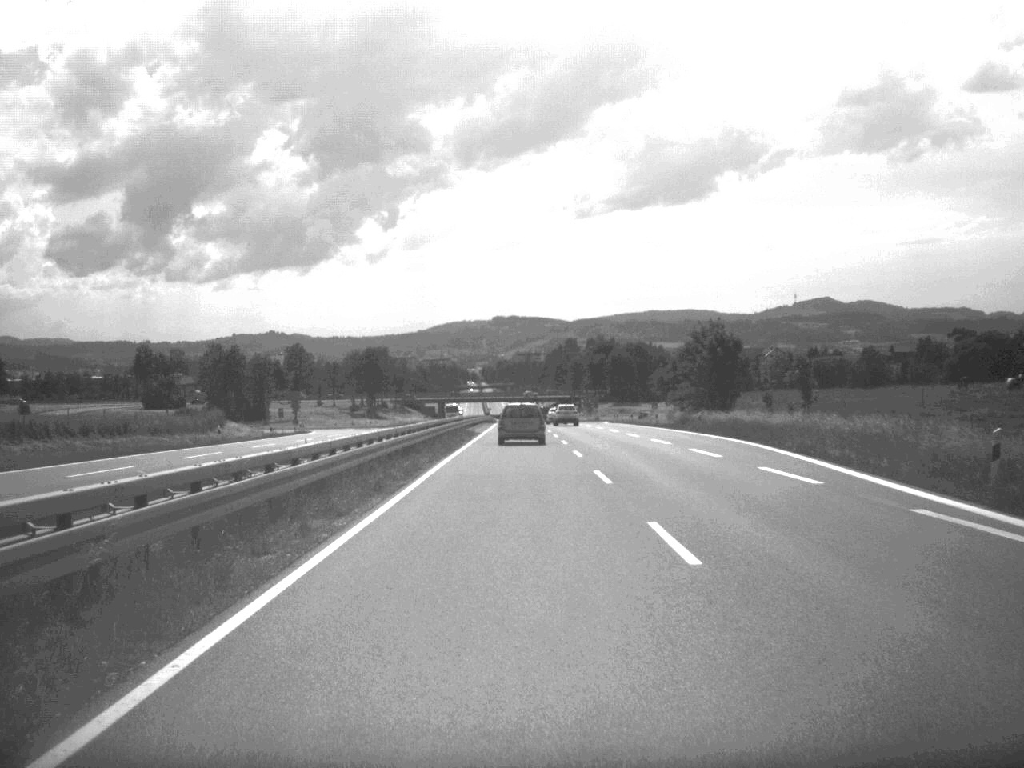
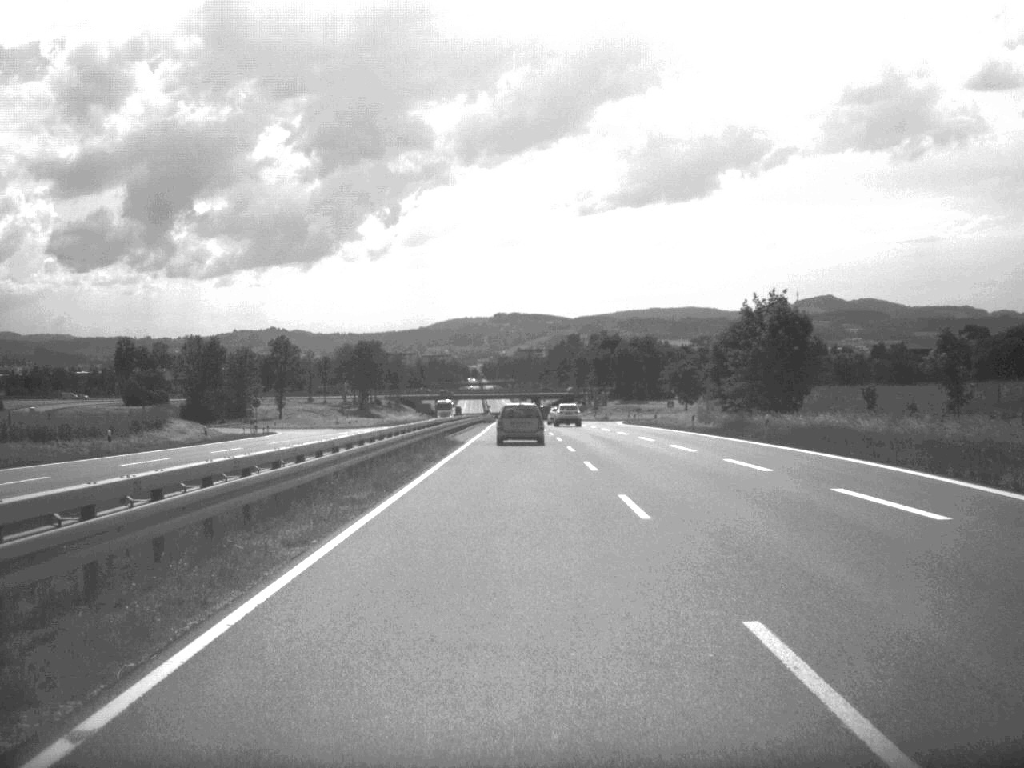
(0.0, +19.0) m; 0°
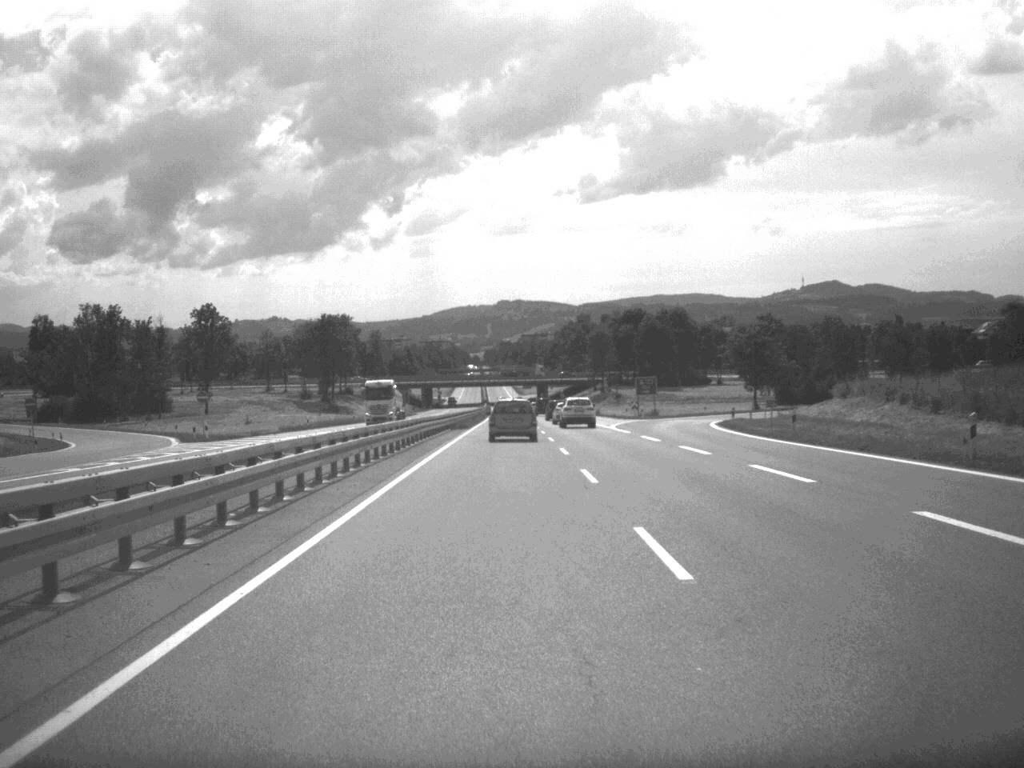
(-0.2, +64.6) m; 0°
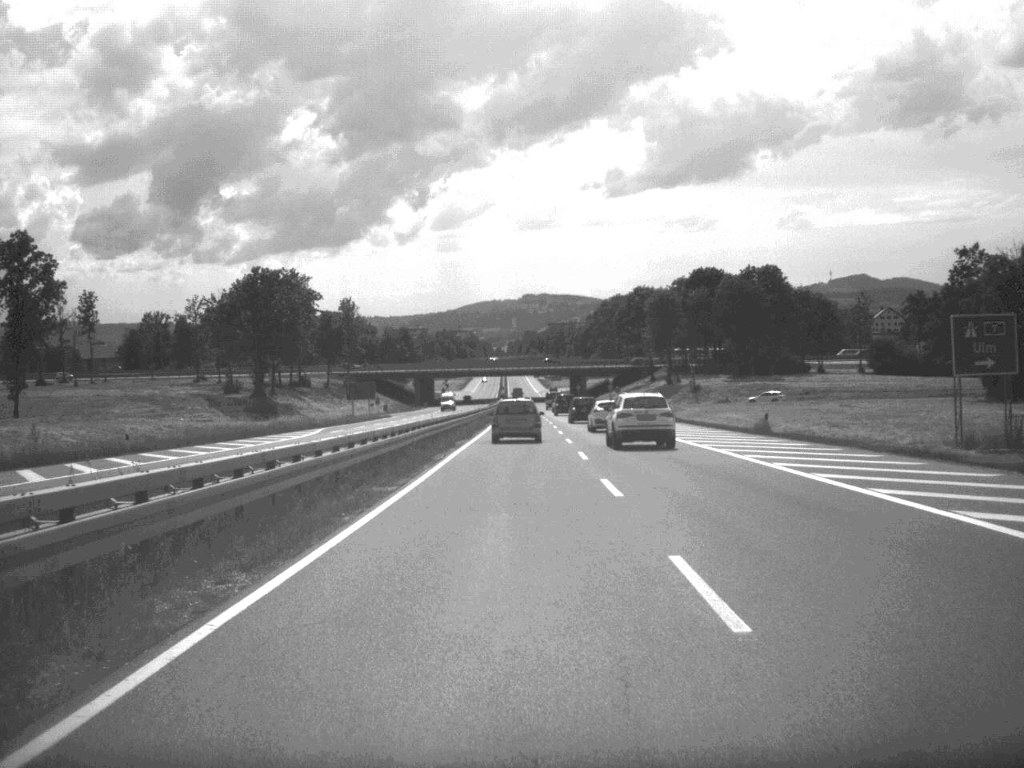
(-1.0, +84.7) m; -1°
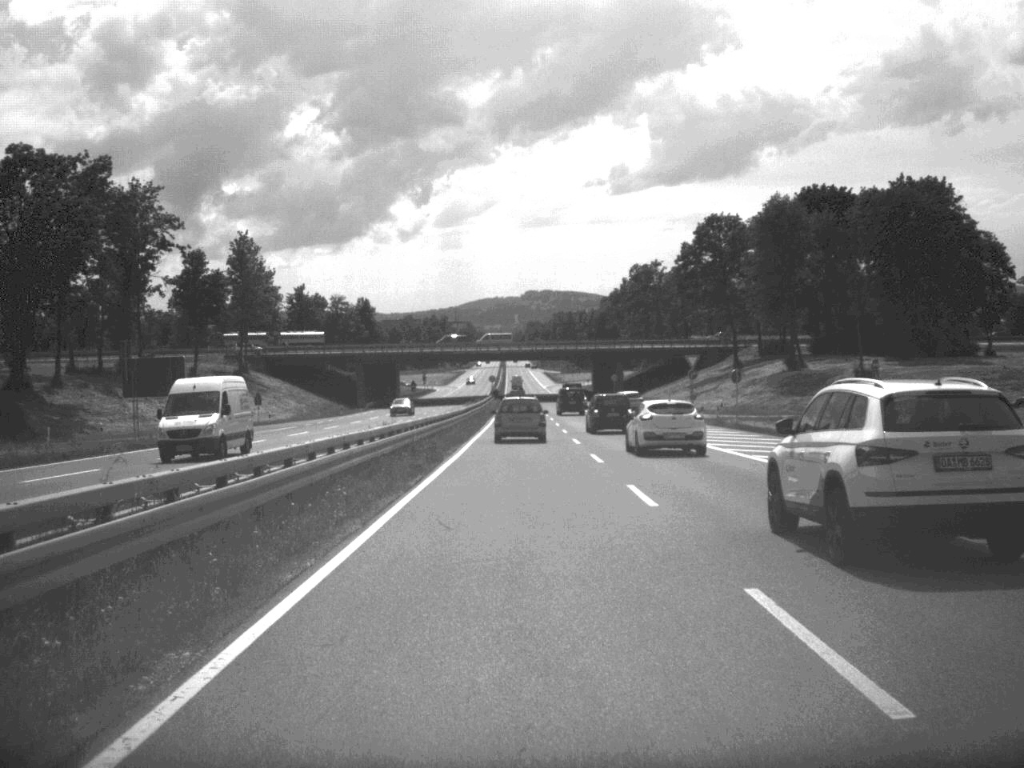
(-0.3, +84.6) m; 0°
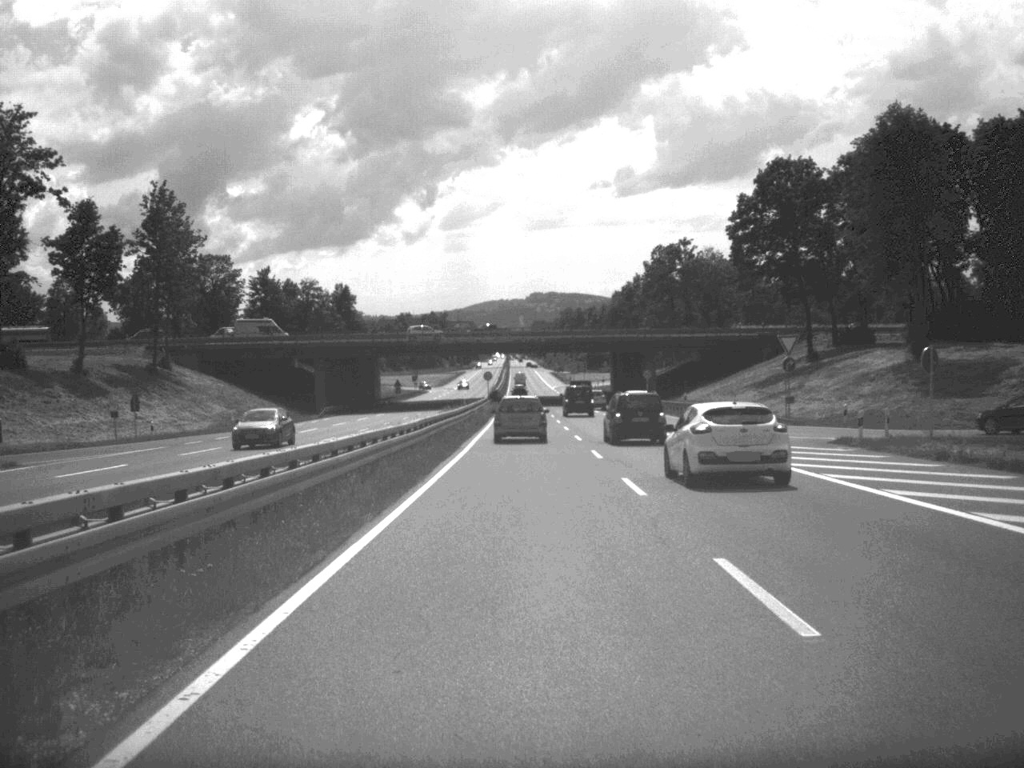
(-0.1, +33.2) m; 0°
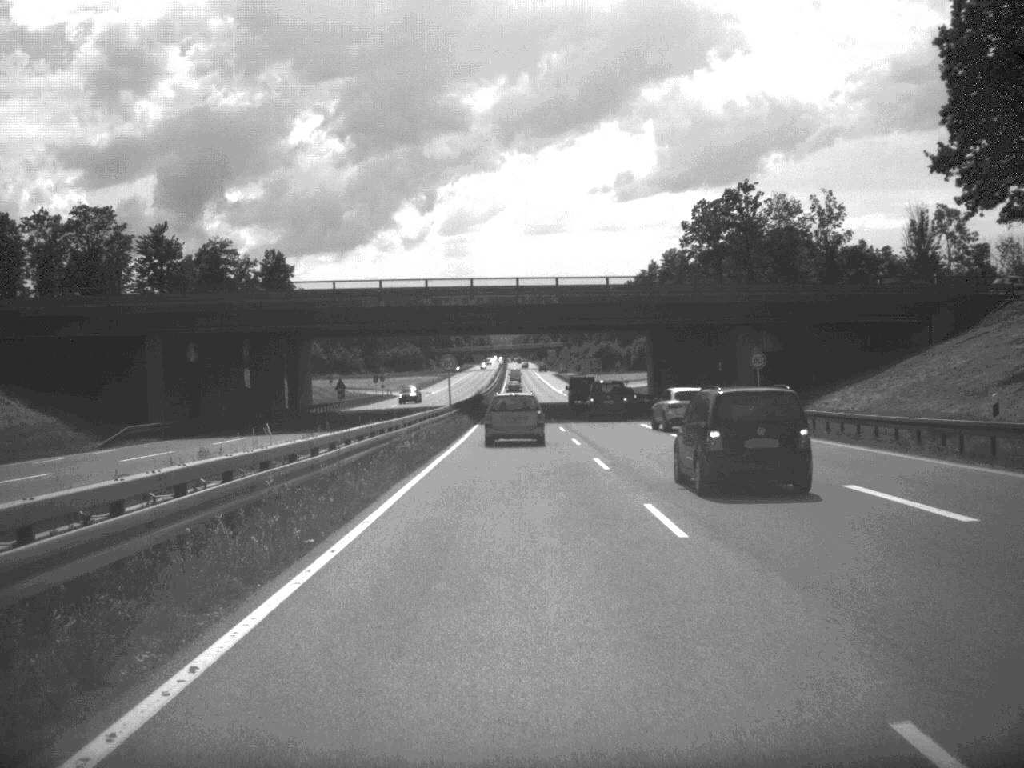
(0.0, +53.1) m; 0°
